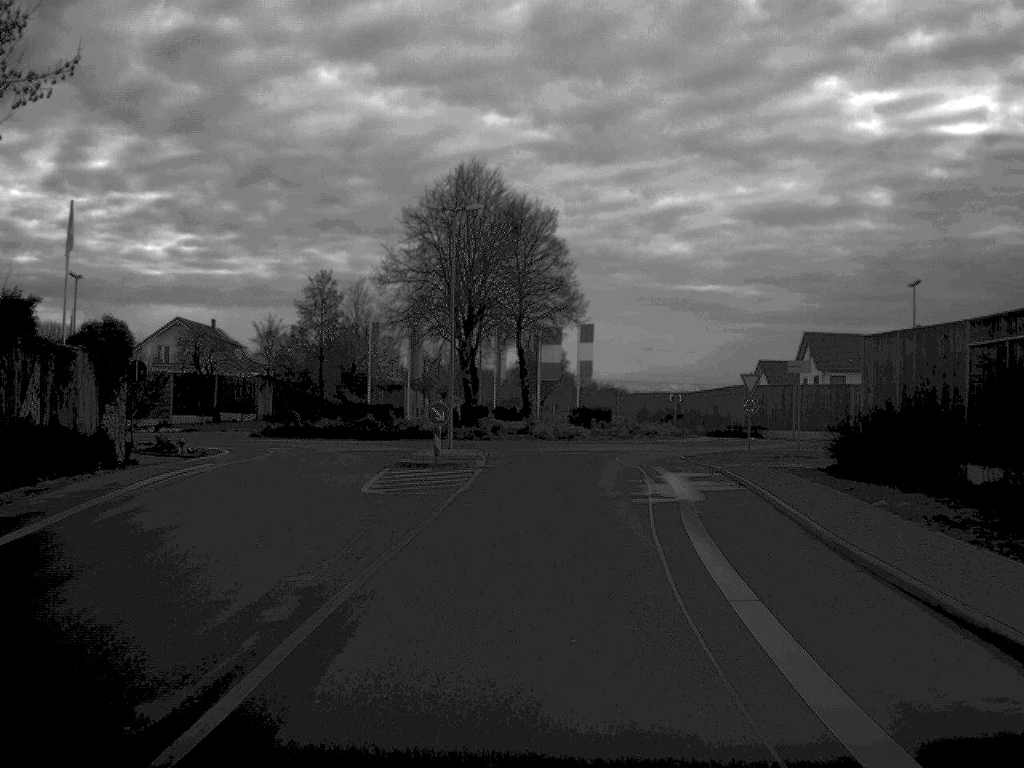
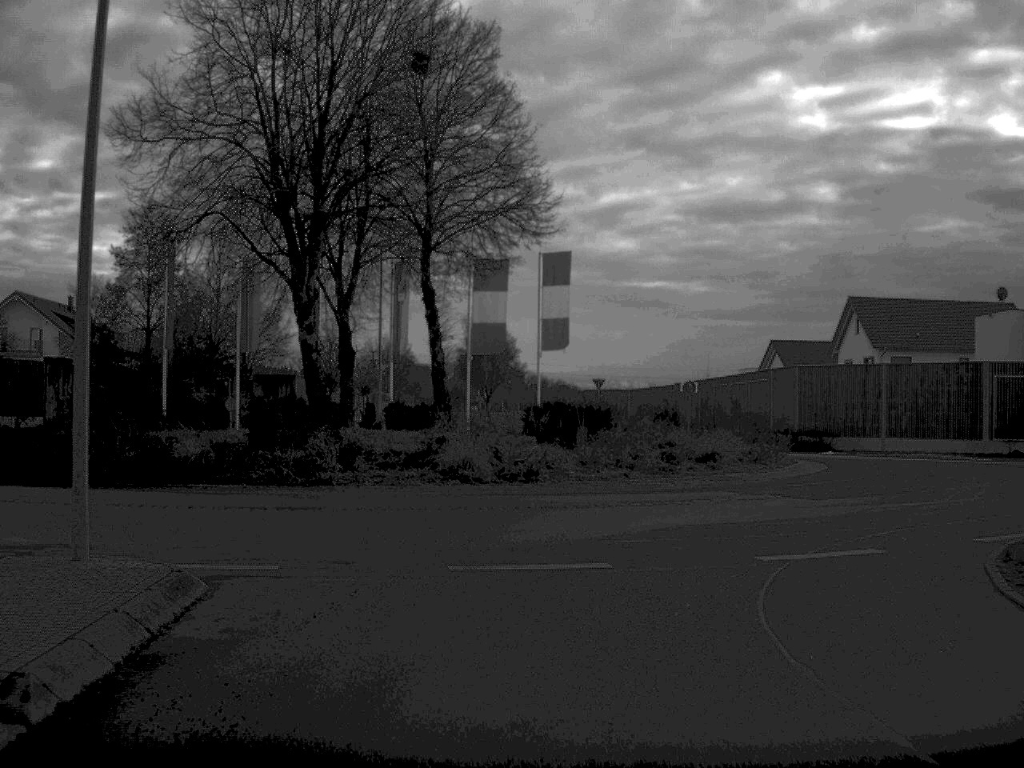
(+0.8, +31.7) m; +2°
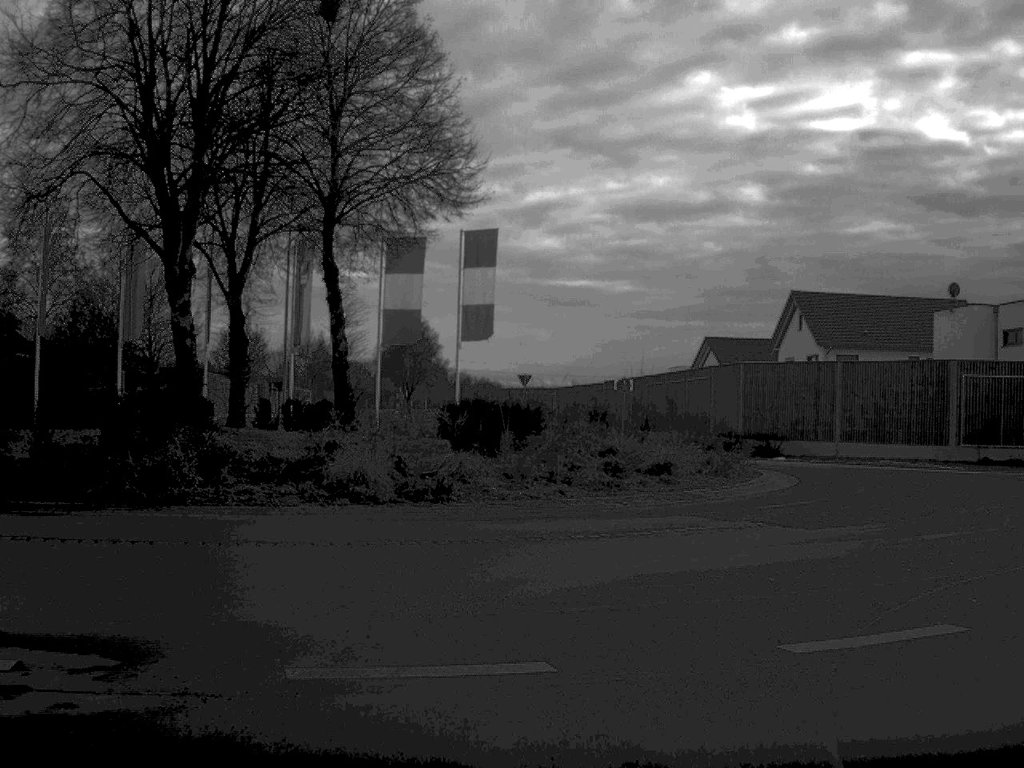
(+0.1, +4.7) m; +4°
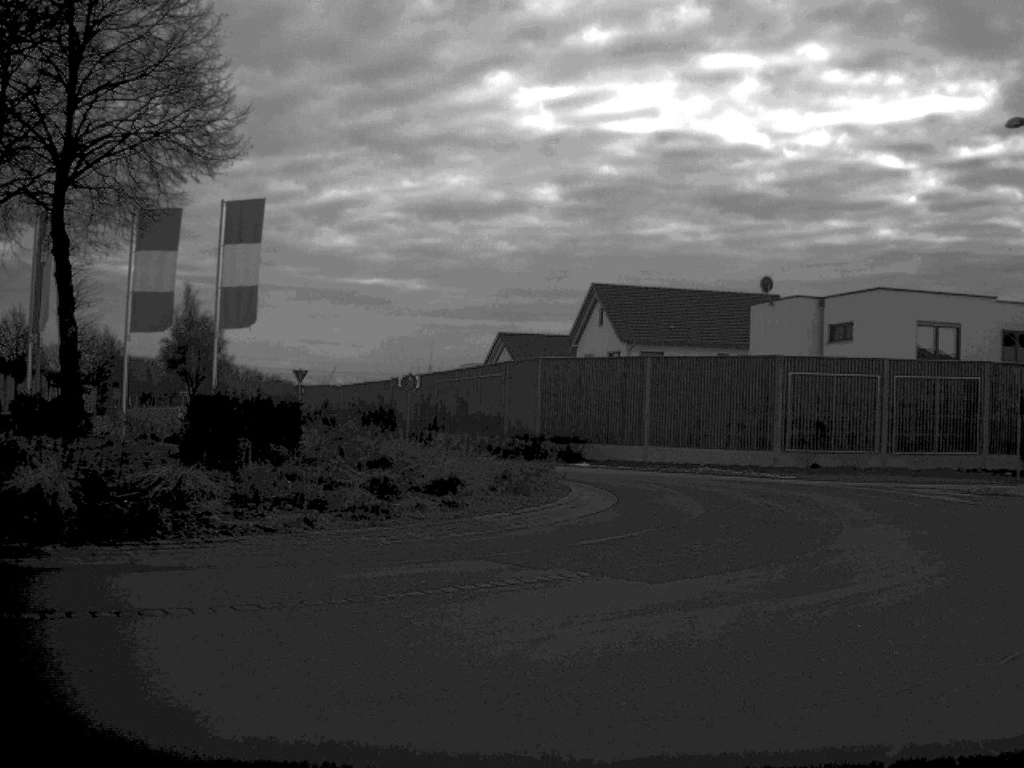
(+0.4, +4.7) m; +10°
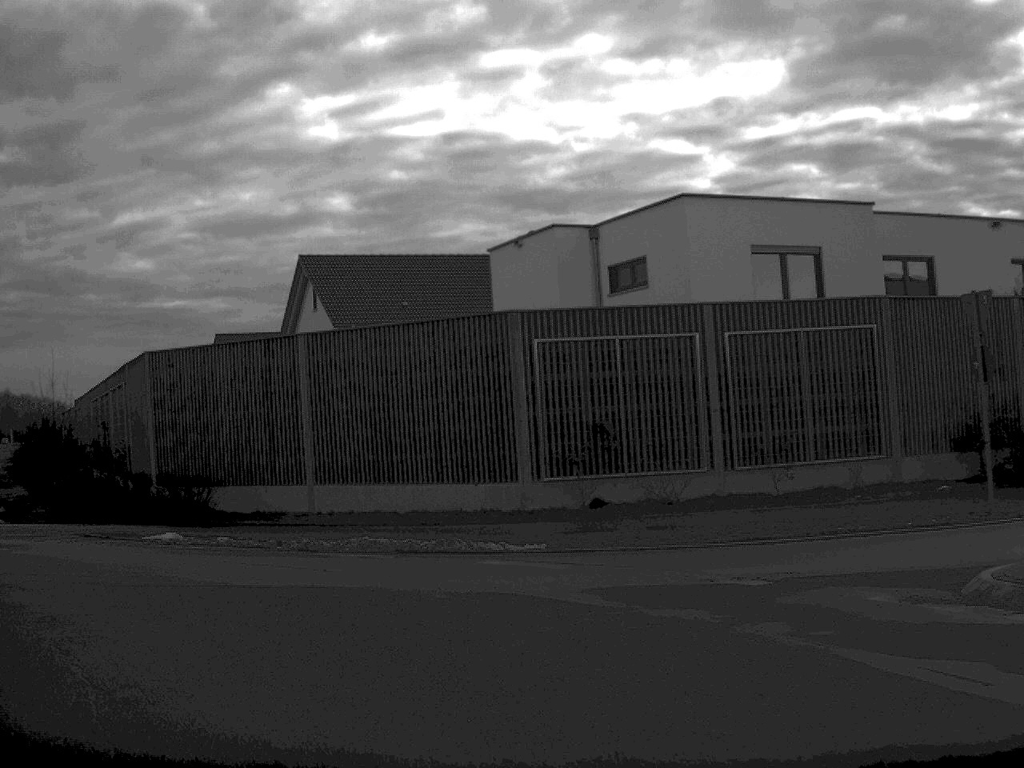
(+4.2, +17.4) m; +7°
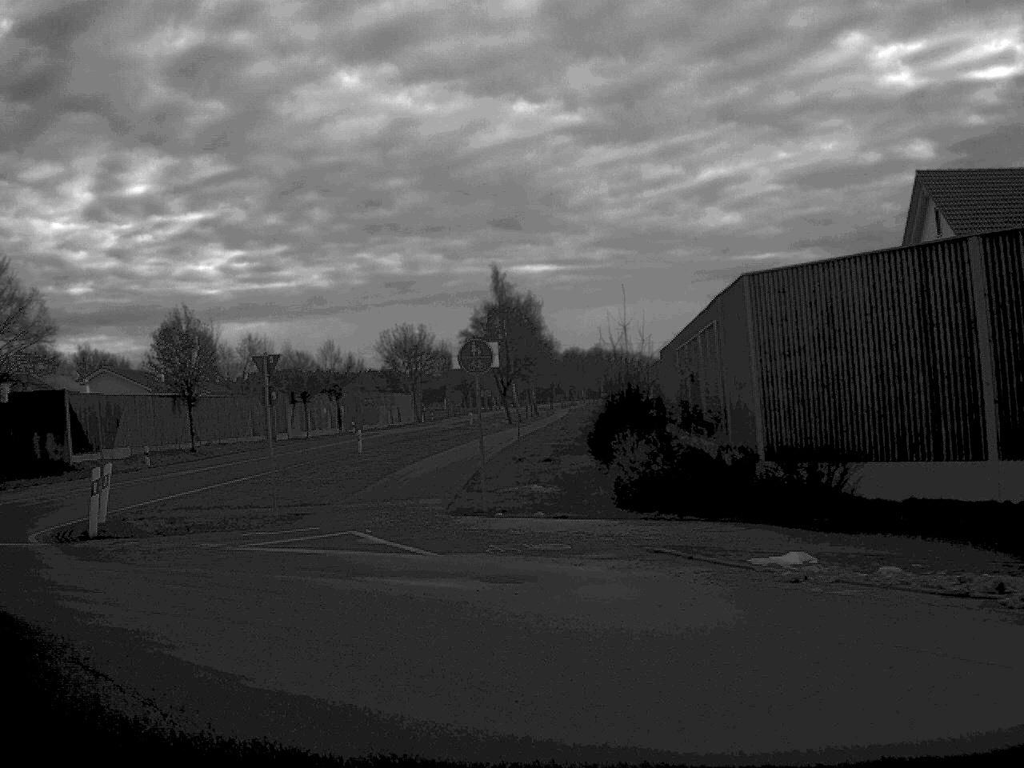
(-1.9, +8.1) m; -27°
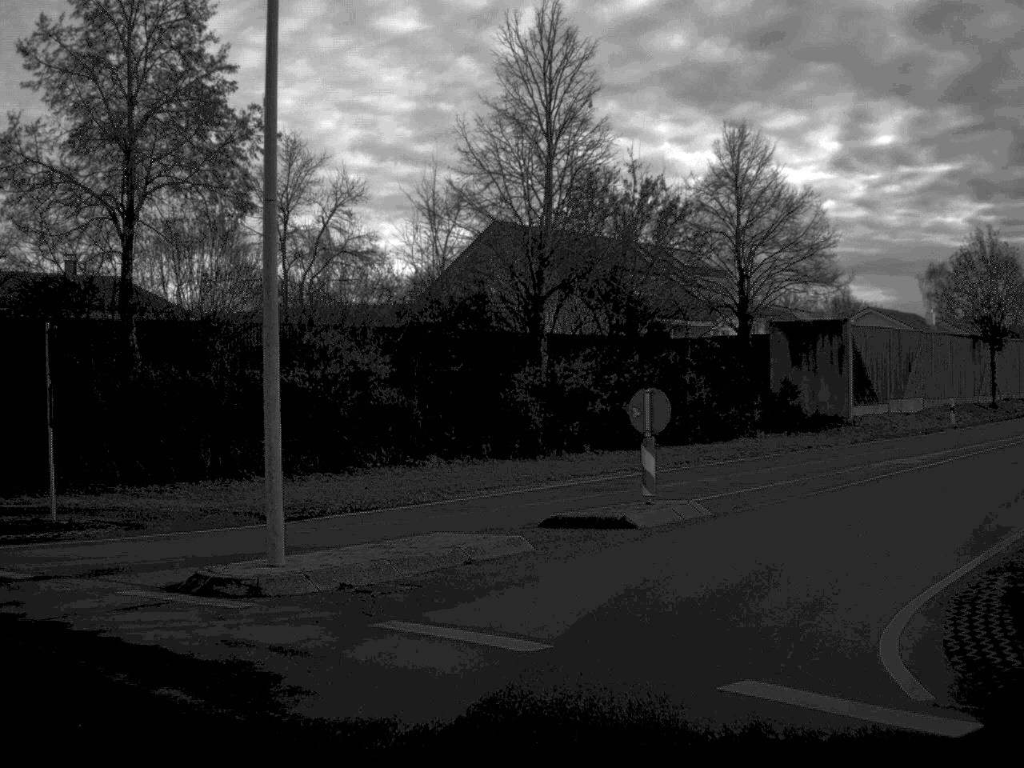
(-5.1, +13.1) m; -32°
